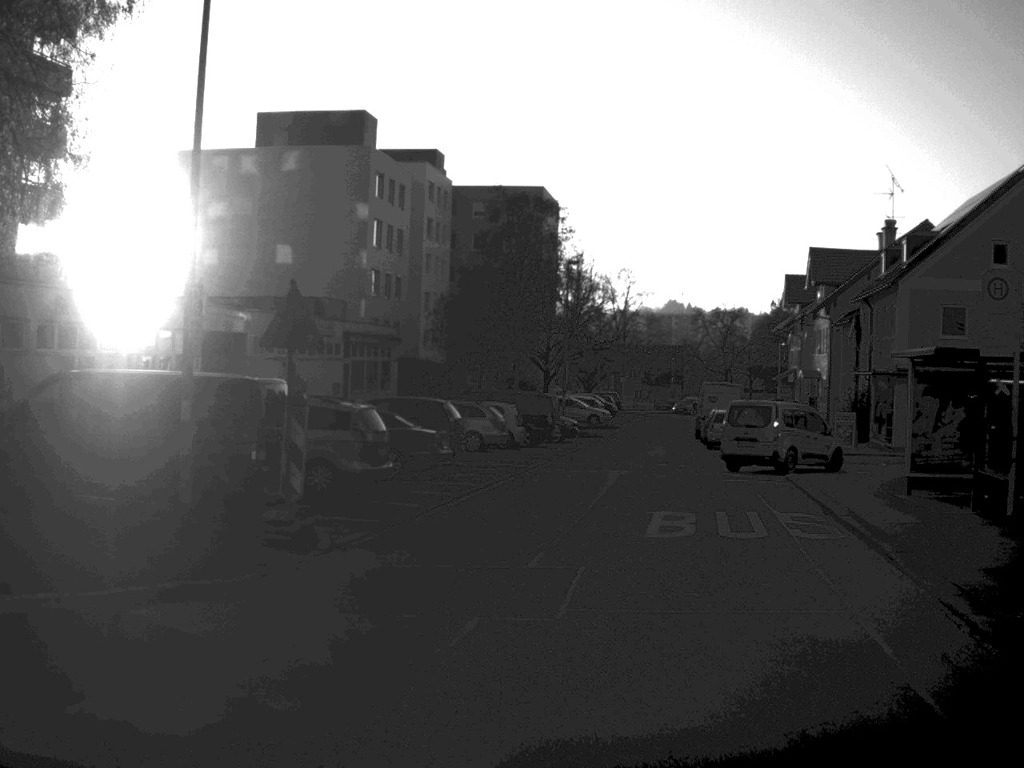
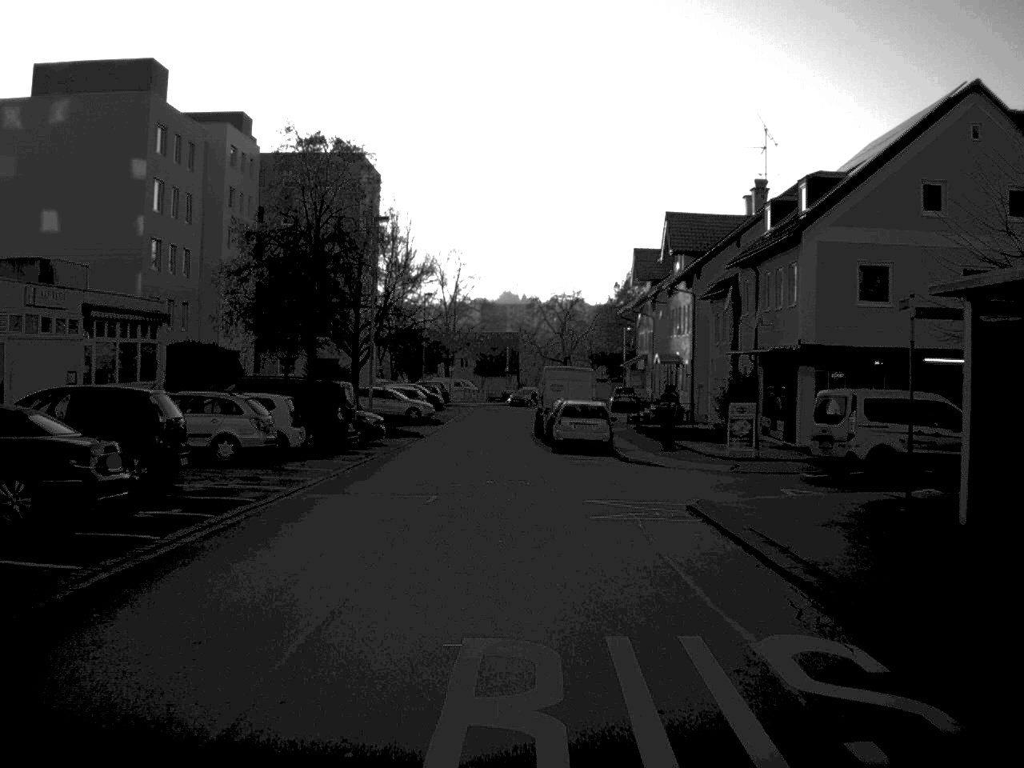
(+1.1, +11.1) m; +7°
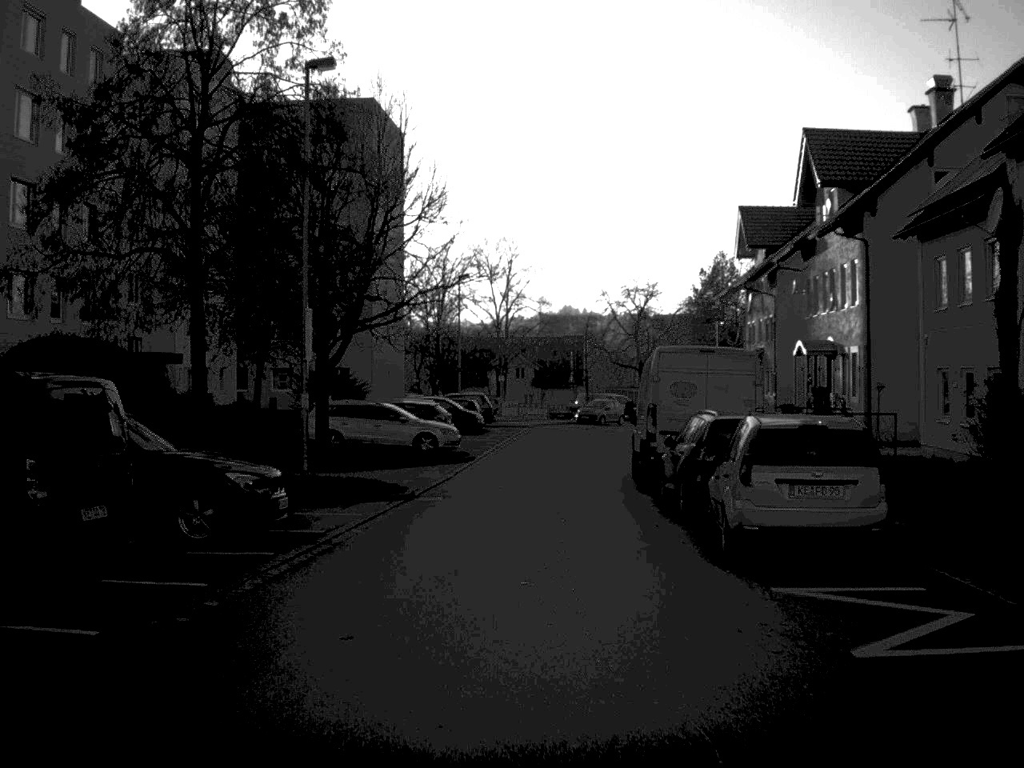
(-0.5, +22.8) m; -3°
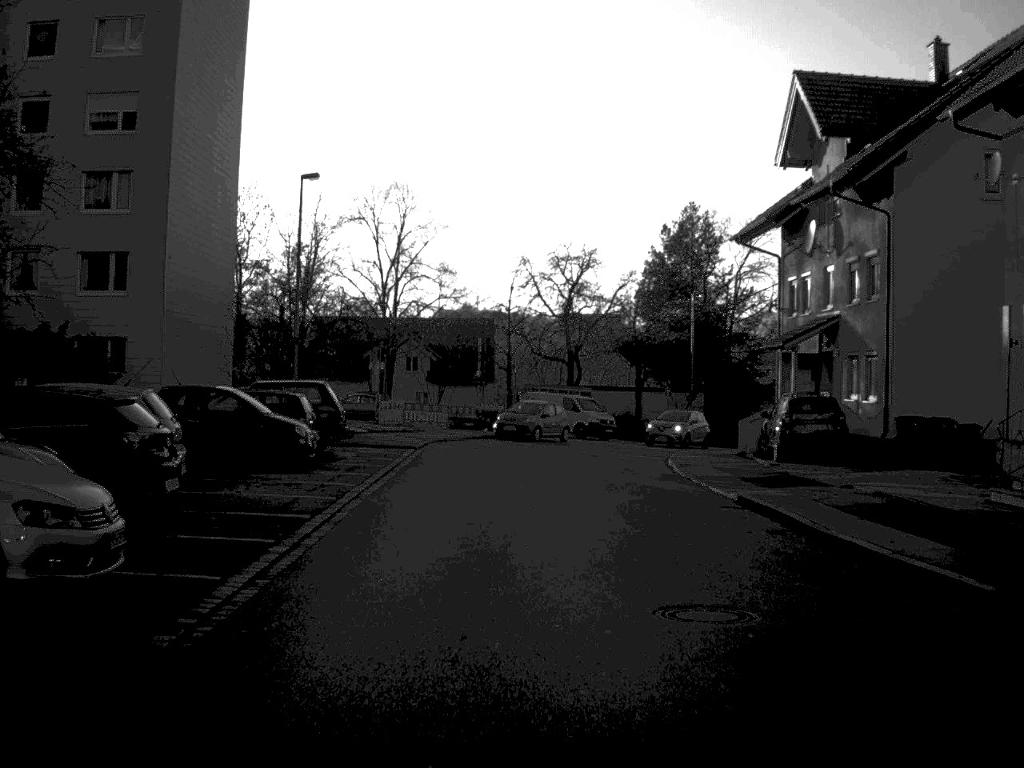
(+0.3, +28.1) m; +5°
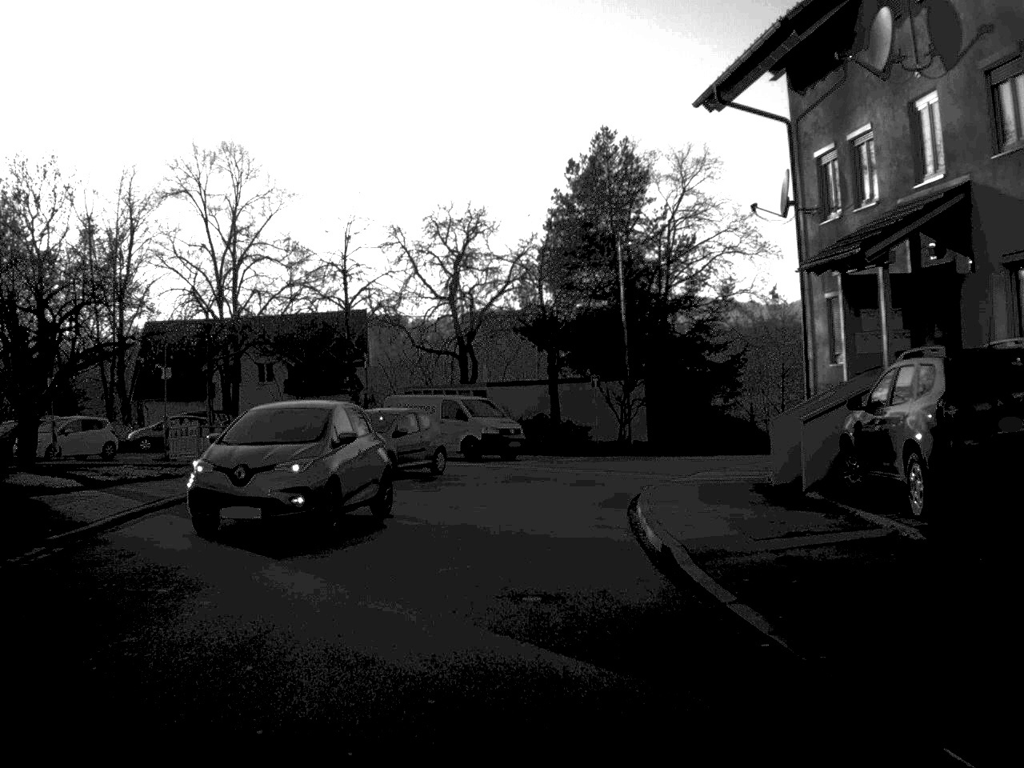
(+1.2, +18.8) m; +4°
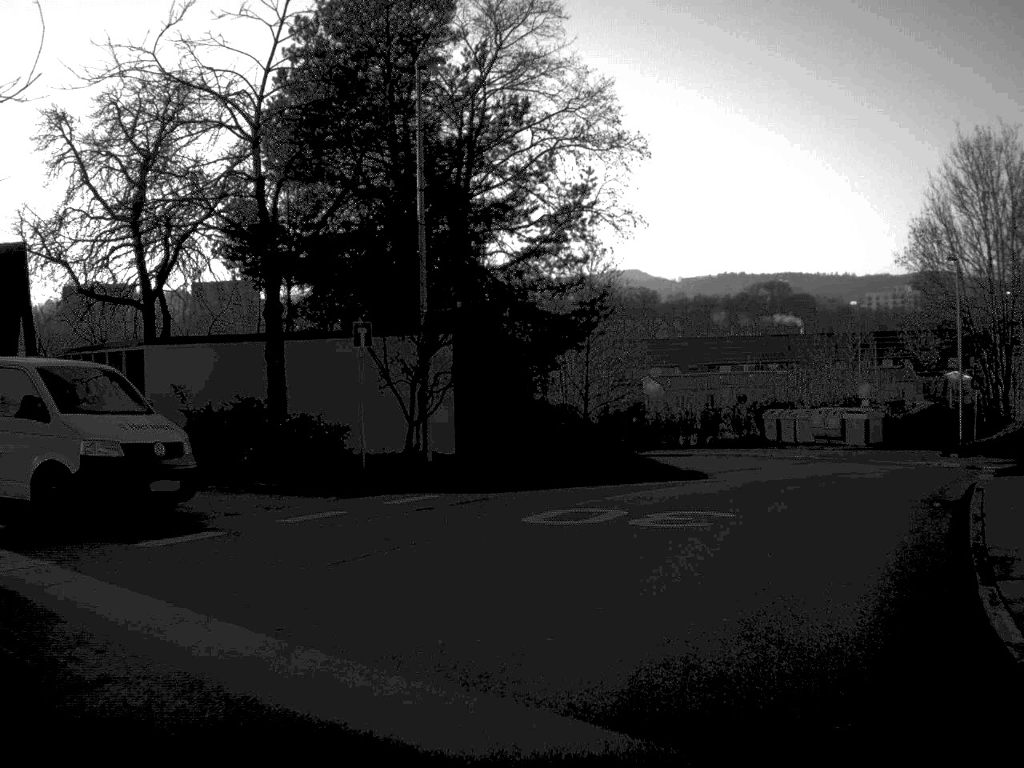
(+0.5, +23.0) m; +12°
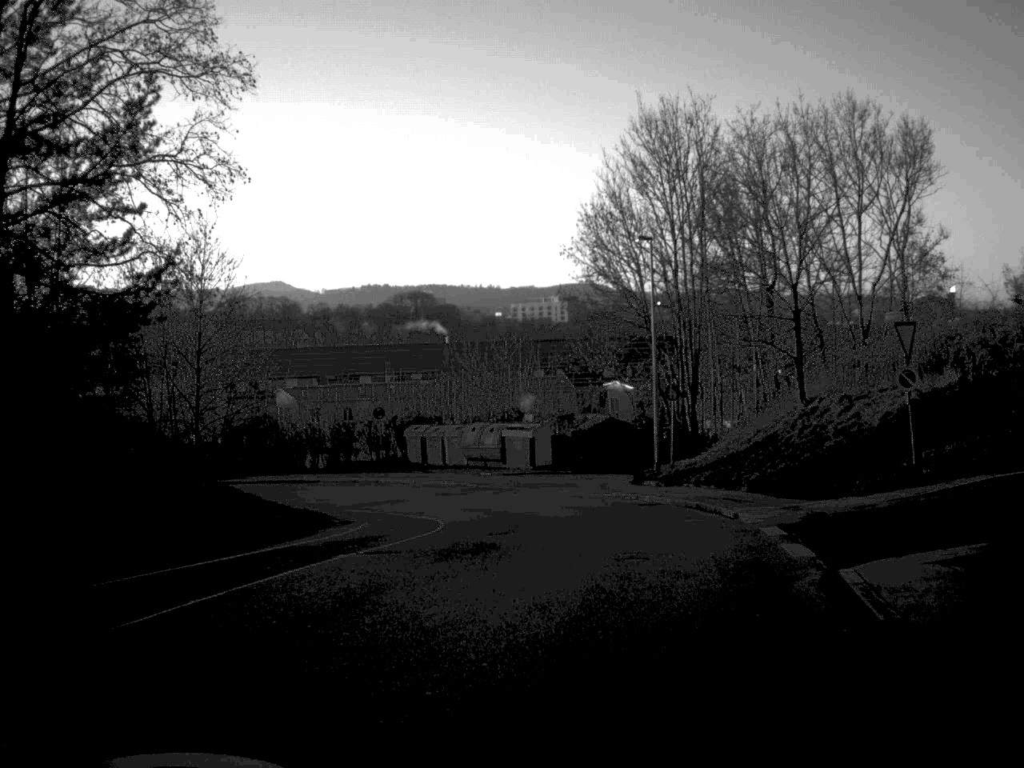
(+1.6, +10.4) m; +16°
